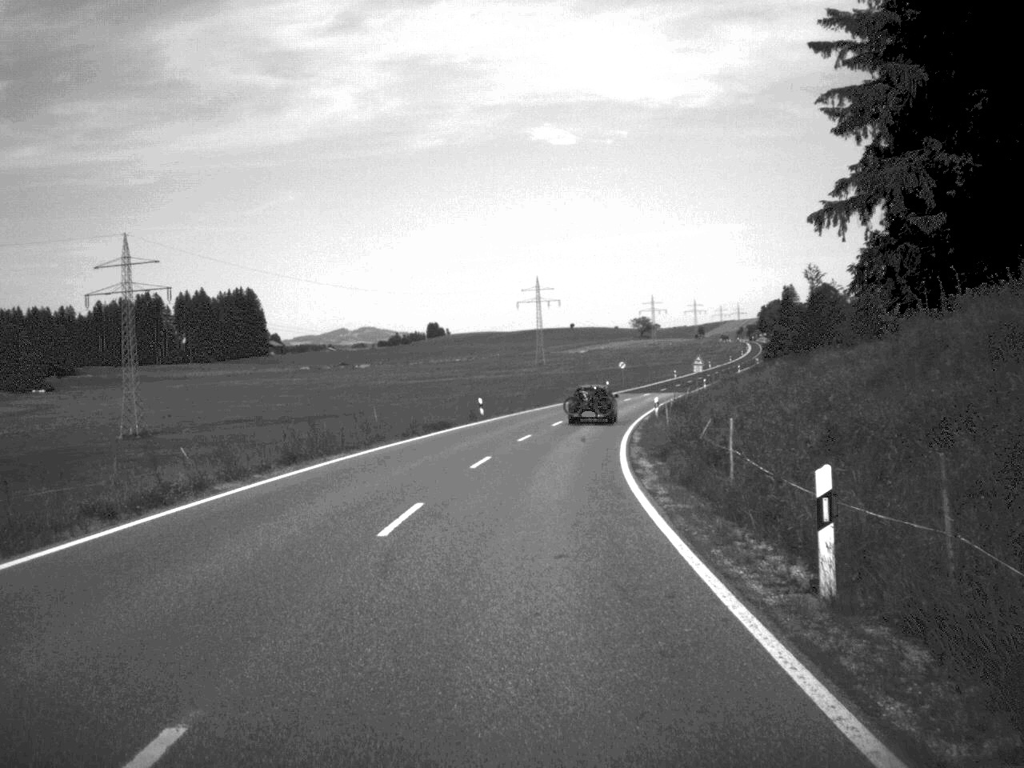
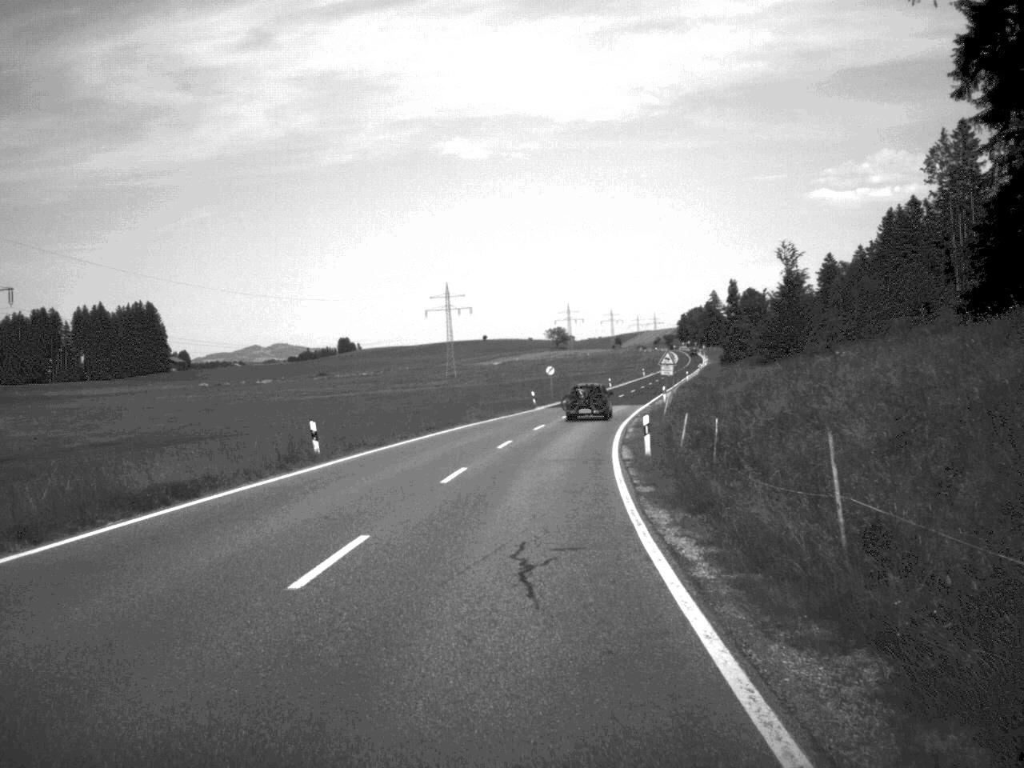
(+0.9, +26.6) m; +4°
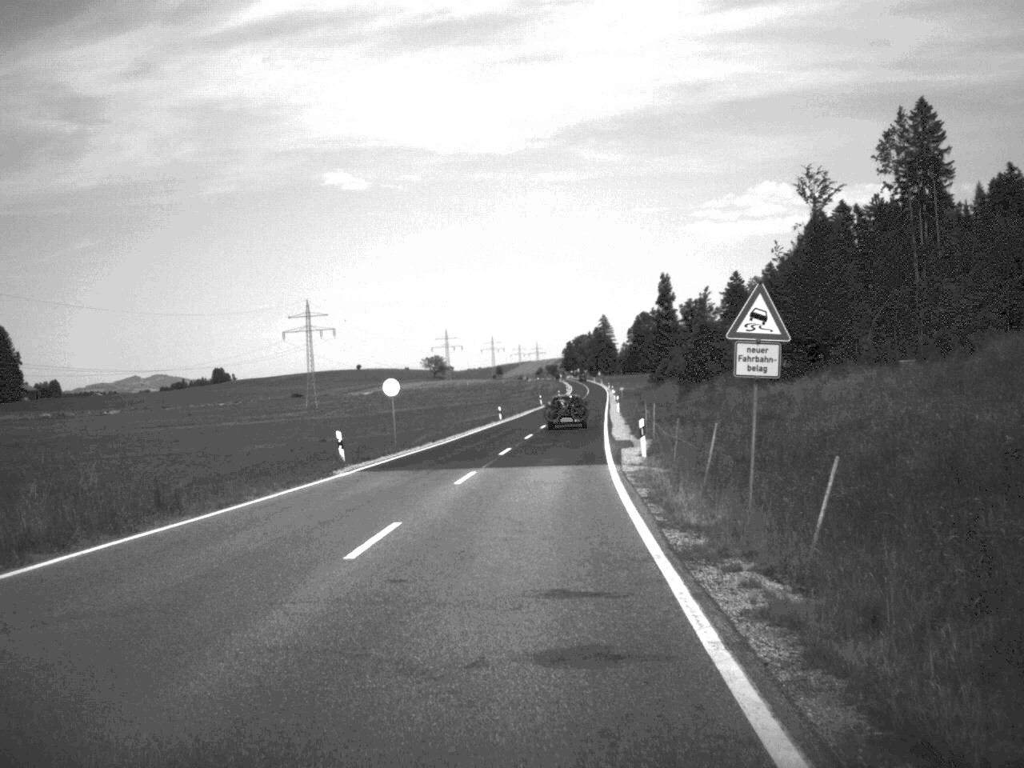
(+2.1, +43.8) m; +5°
